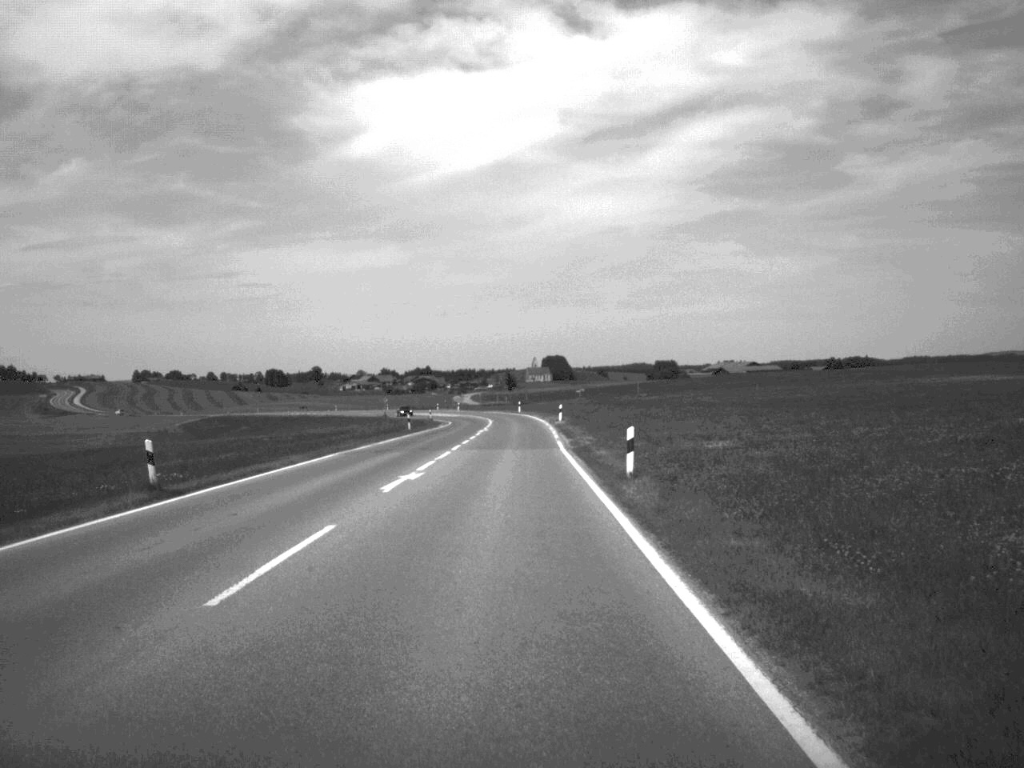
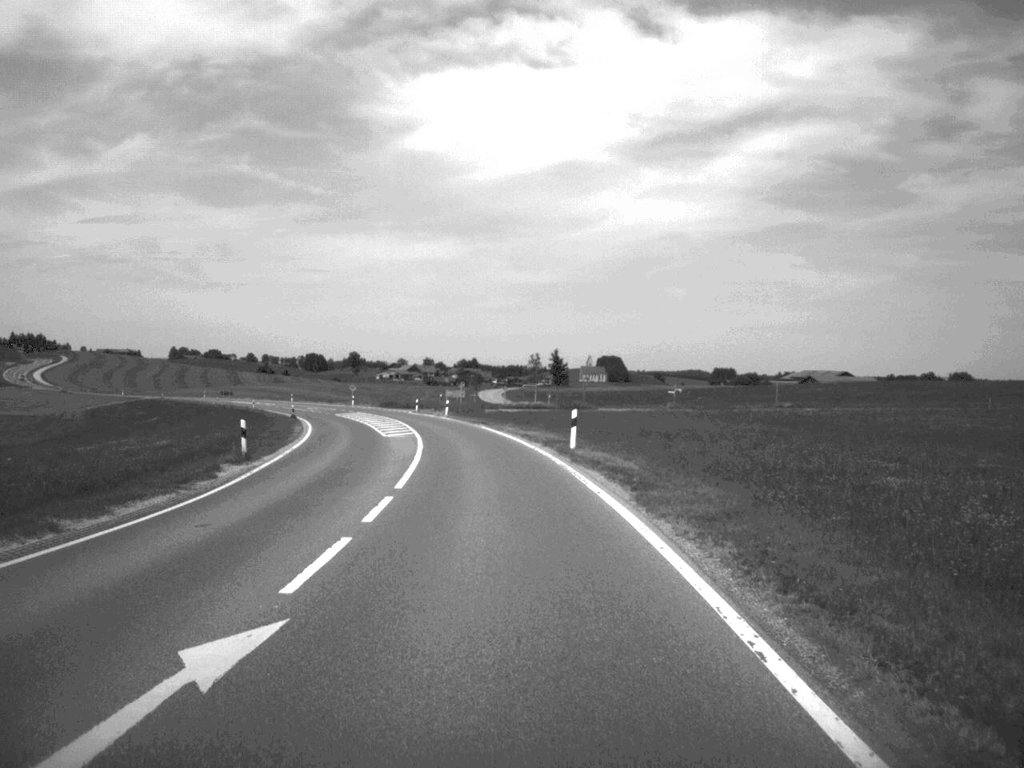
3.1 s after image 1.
(-0.6, +89.3) m; -3°
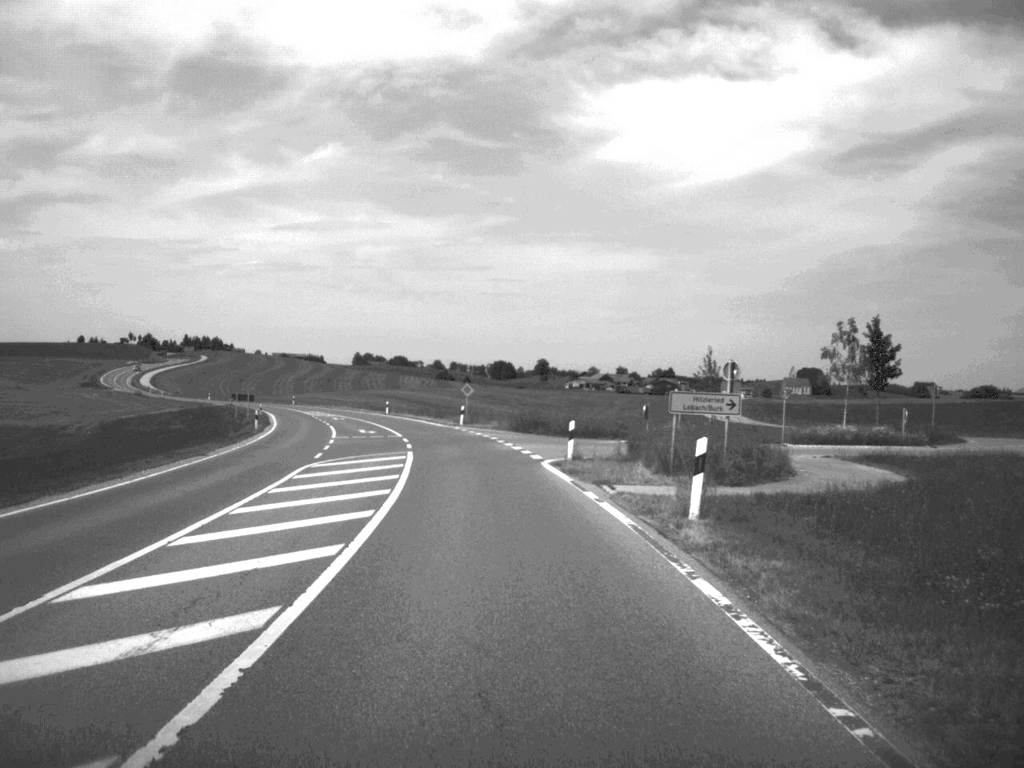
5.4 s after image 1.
(-5.0, +69.2) m; -9°
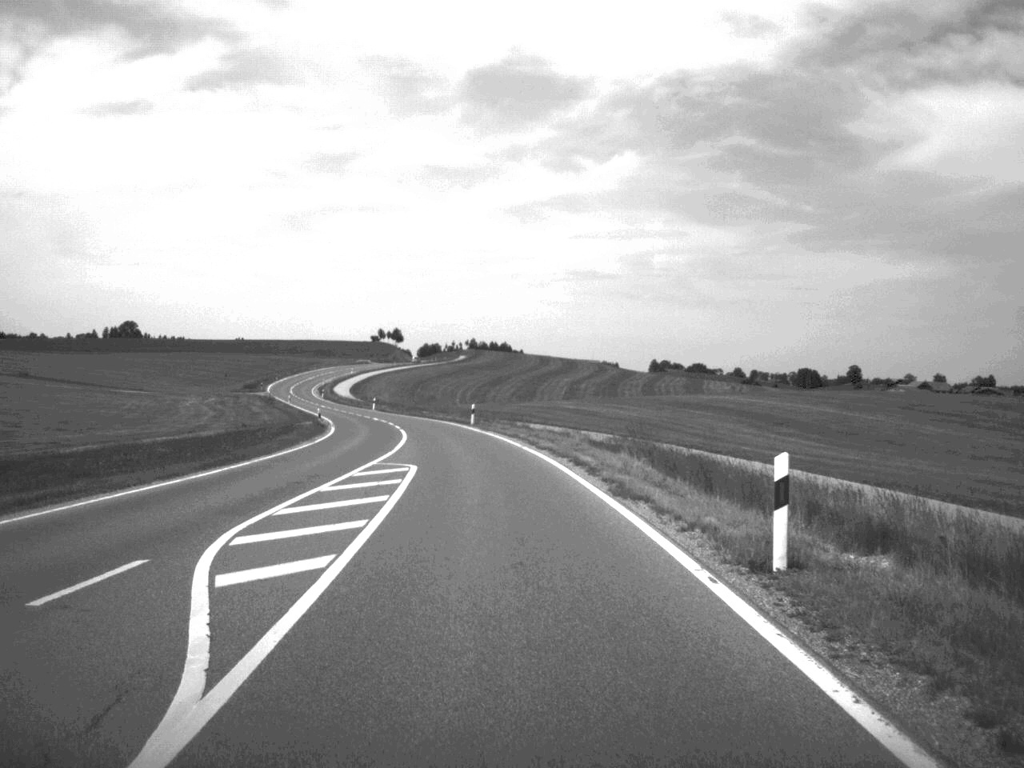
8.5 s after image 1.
(-10.6, +89.7) m; -13°
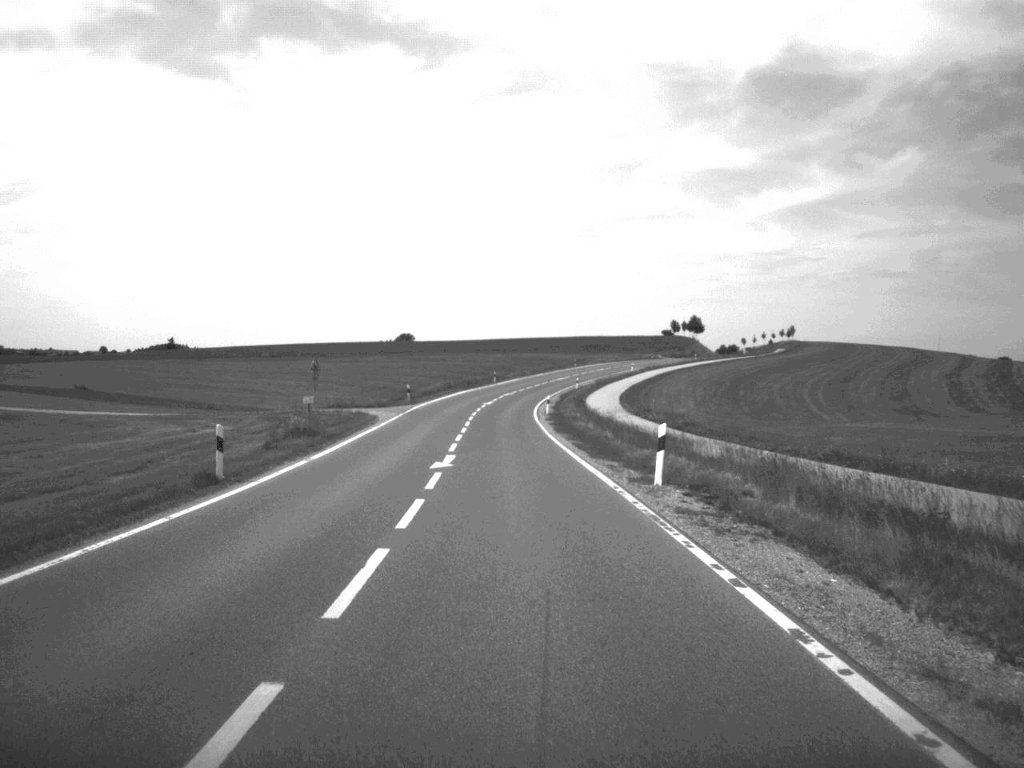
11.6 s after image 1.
(-10.9, +92.1) m; -13°
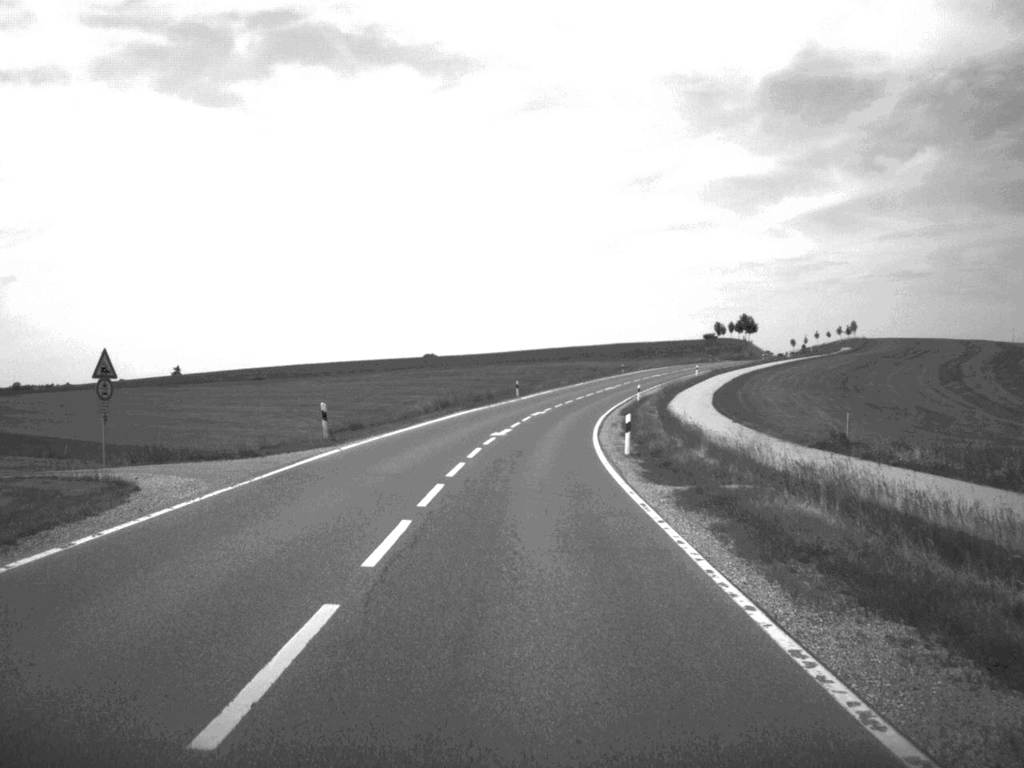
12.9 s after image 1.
(-0.6, +39.0) m; -1°
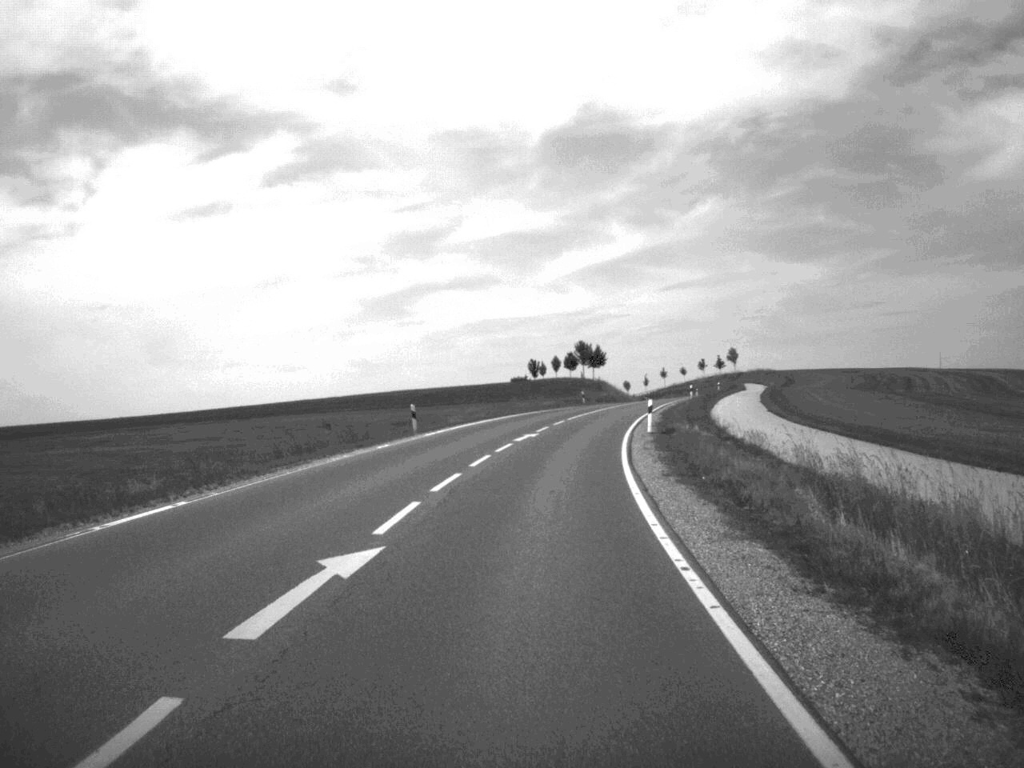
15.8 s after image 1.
(+6.5, +90.0) m; +10°
